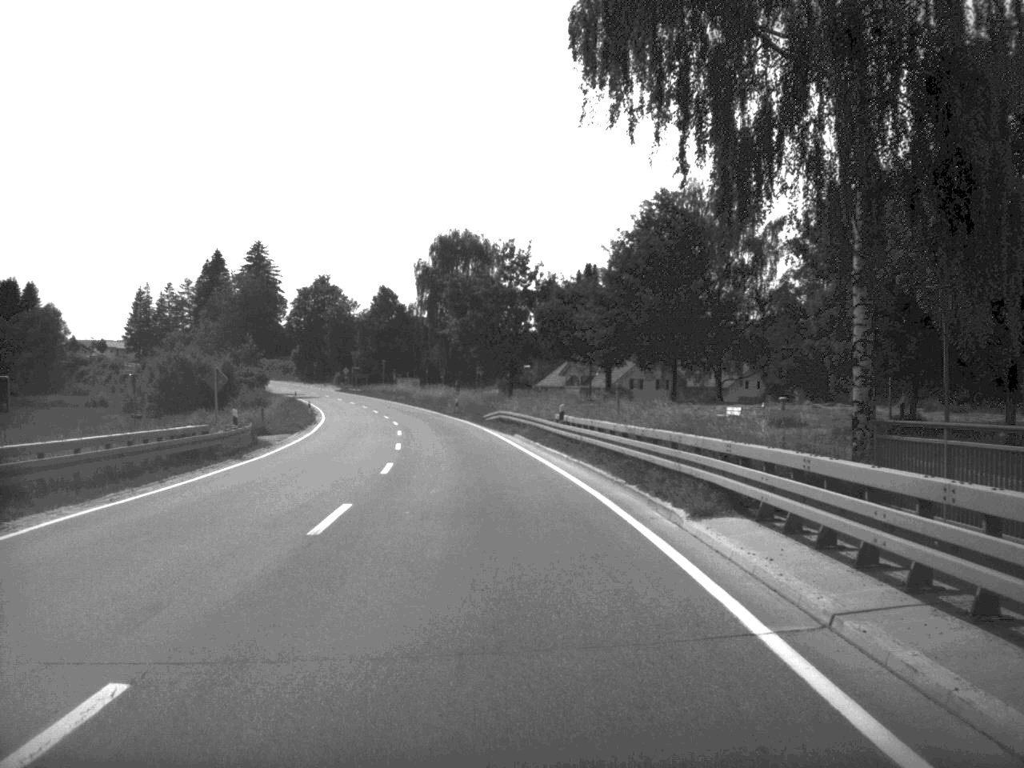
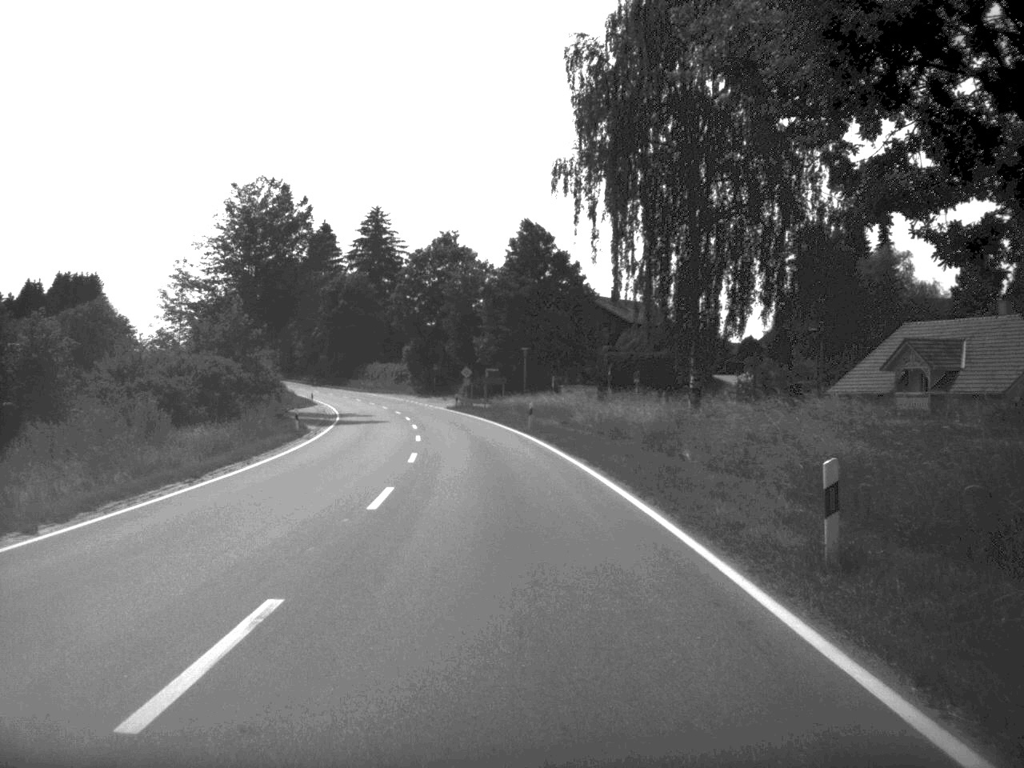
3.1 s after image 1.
(-5.1, +67.7) m; -8°
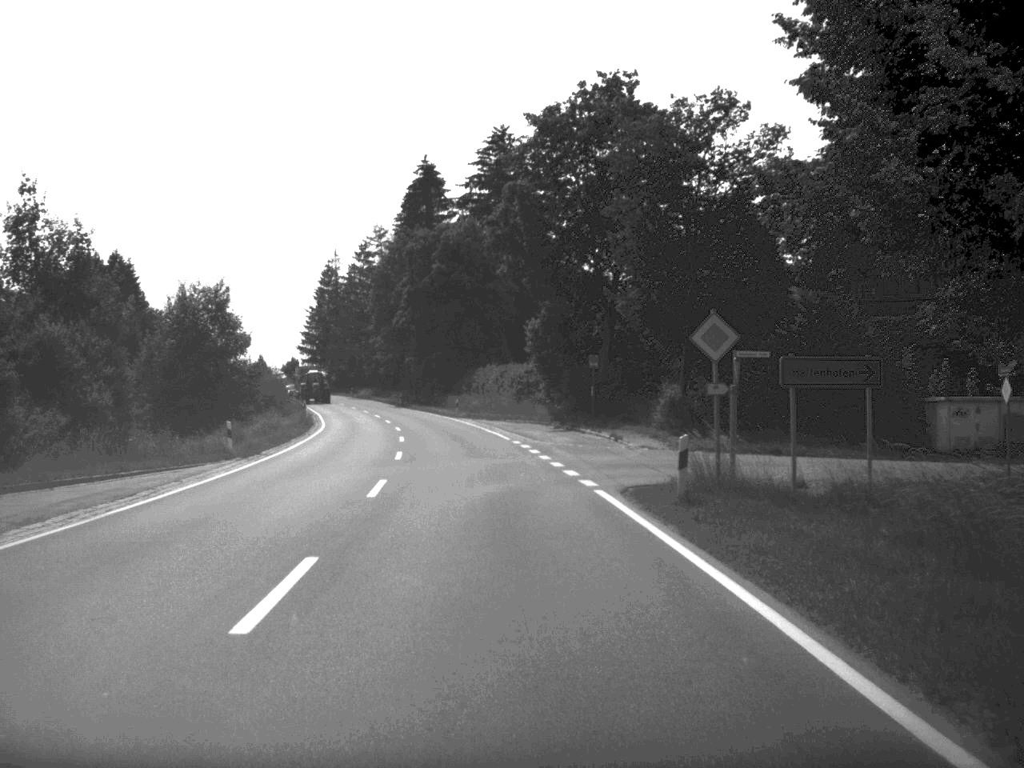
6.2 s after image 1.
(-4.4, +68.1) m; -7°
